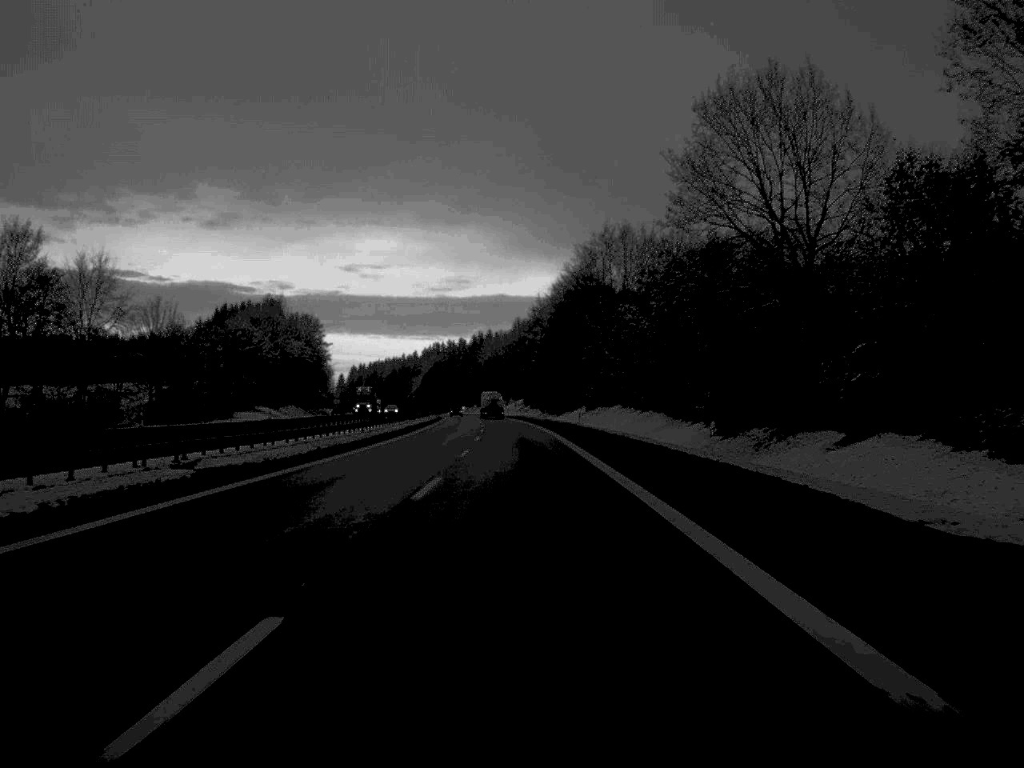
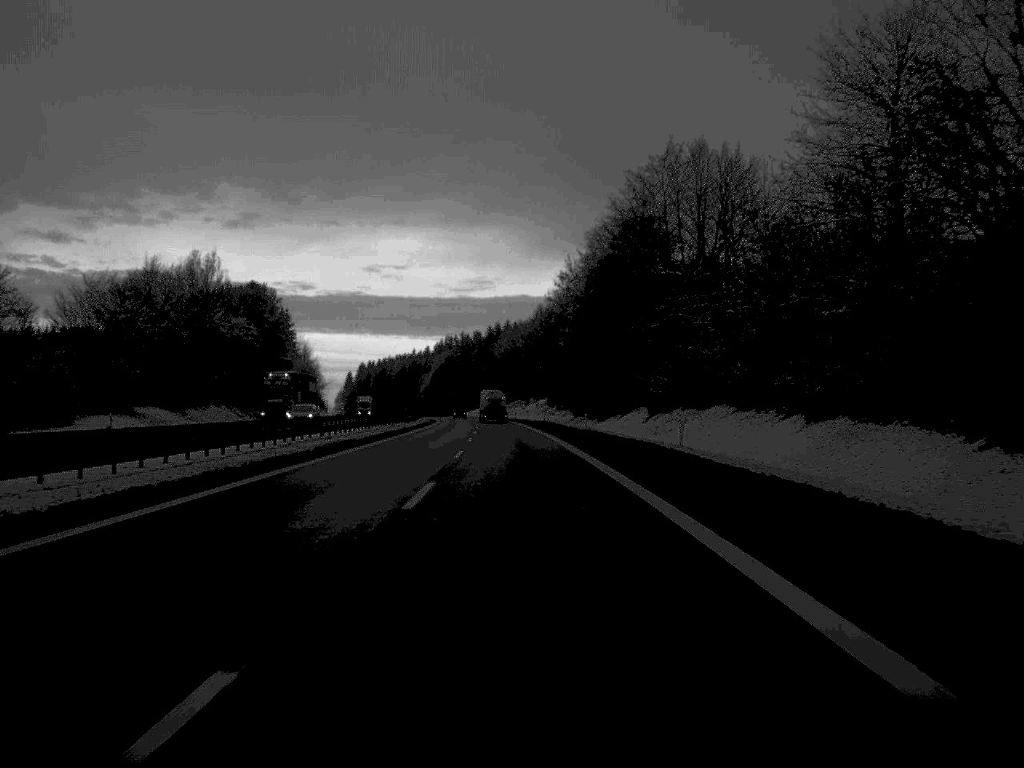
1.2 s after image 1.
(-0.5, +55.4) m; -1°
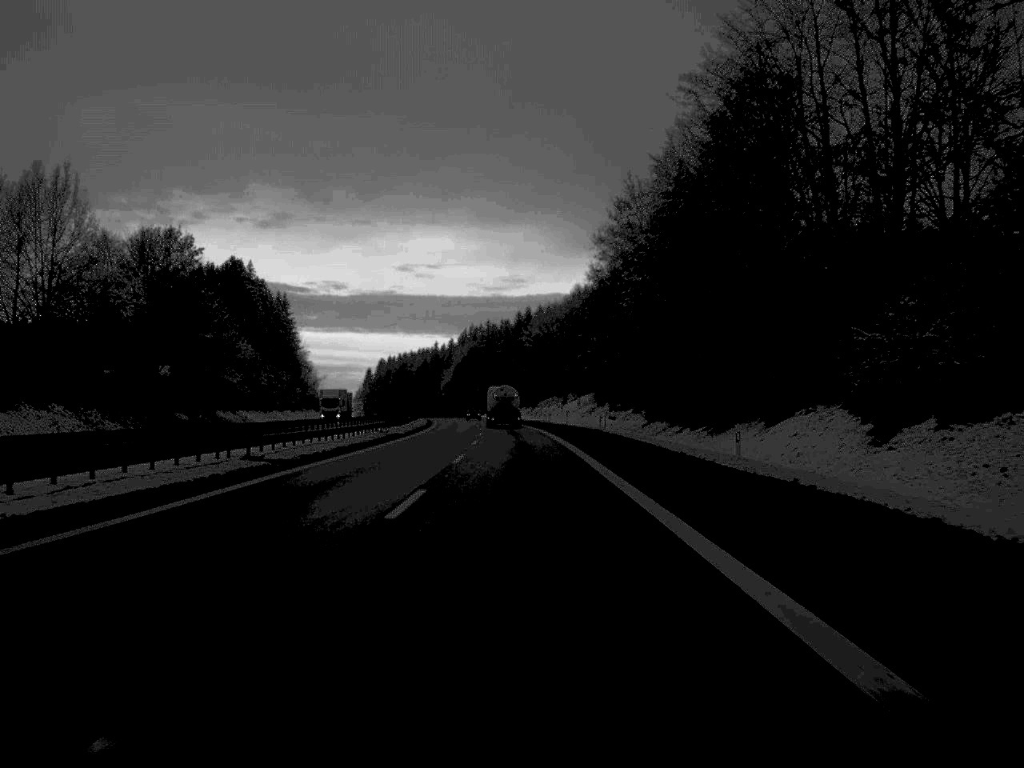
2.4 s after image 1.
(-0.6, +55.3) m; -2°
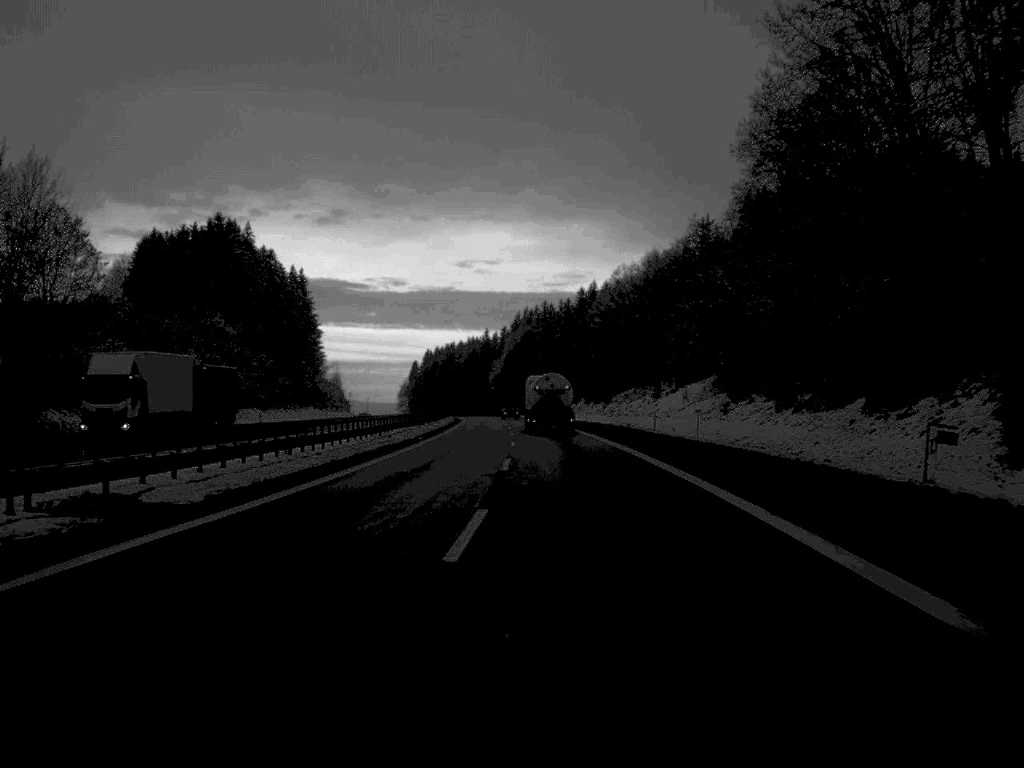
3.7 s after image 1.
(-1.4, +59.0) m; -3°
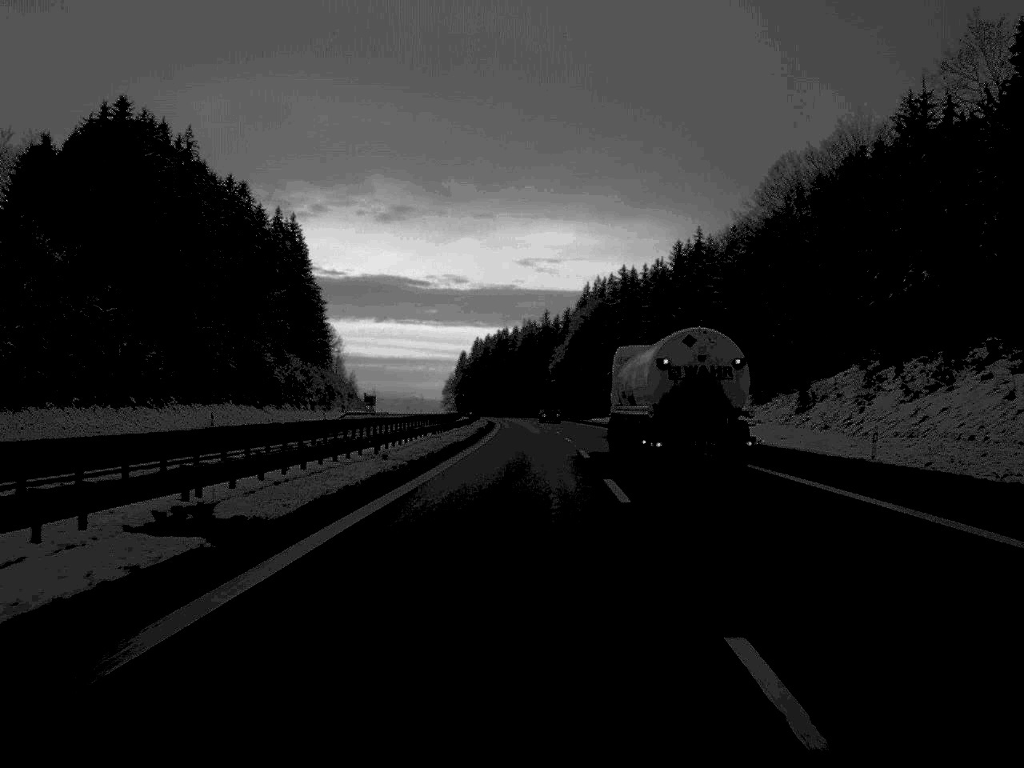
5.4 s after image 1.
(-2.3, +81.9) m; -3°
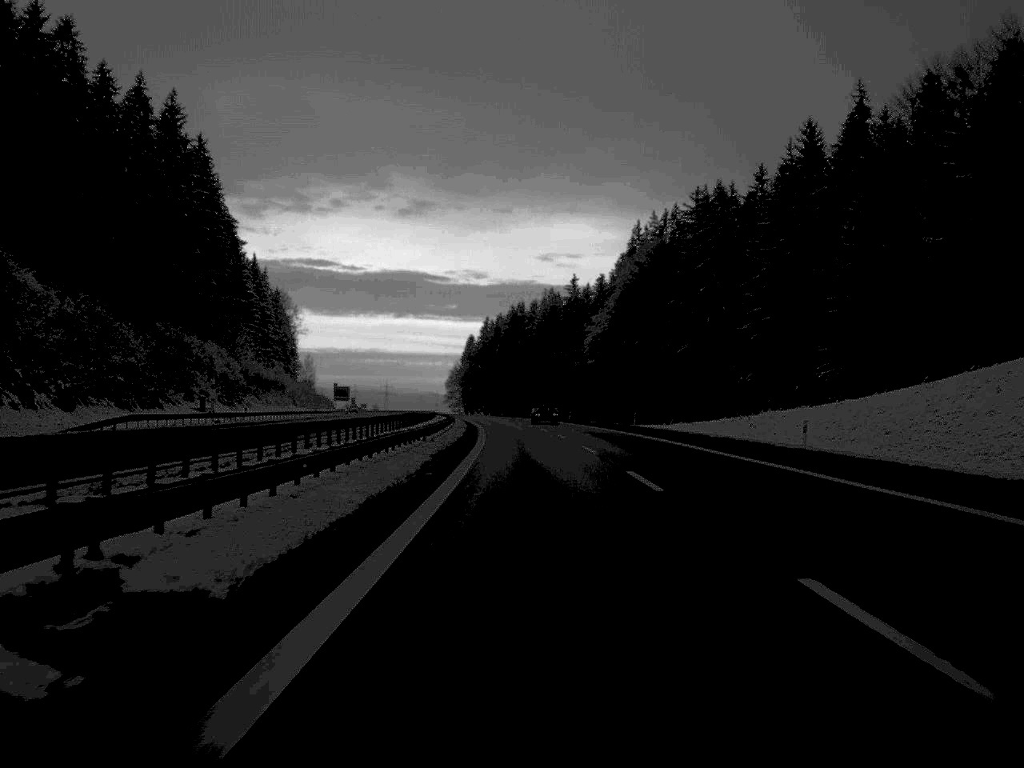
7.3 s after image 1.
(-0.6, +86.9) m; -1°
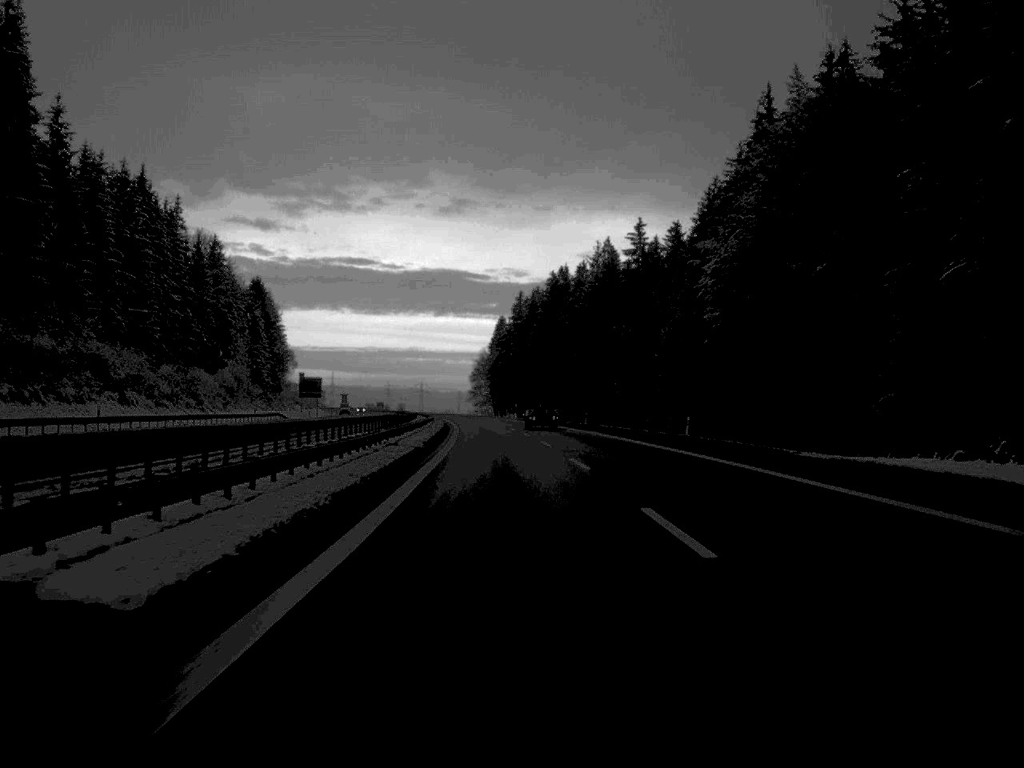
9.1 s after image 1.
(-1.1, +81.6) m; -2°
